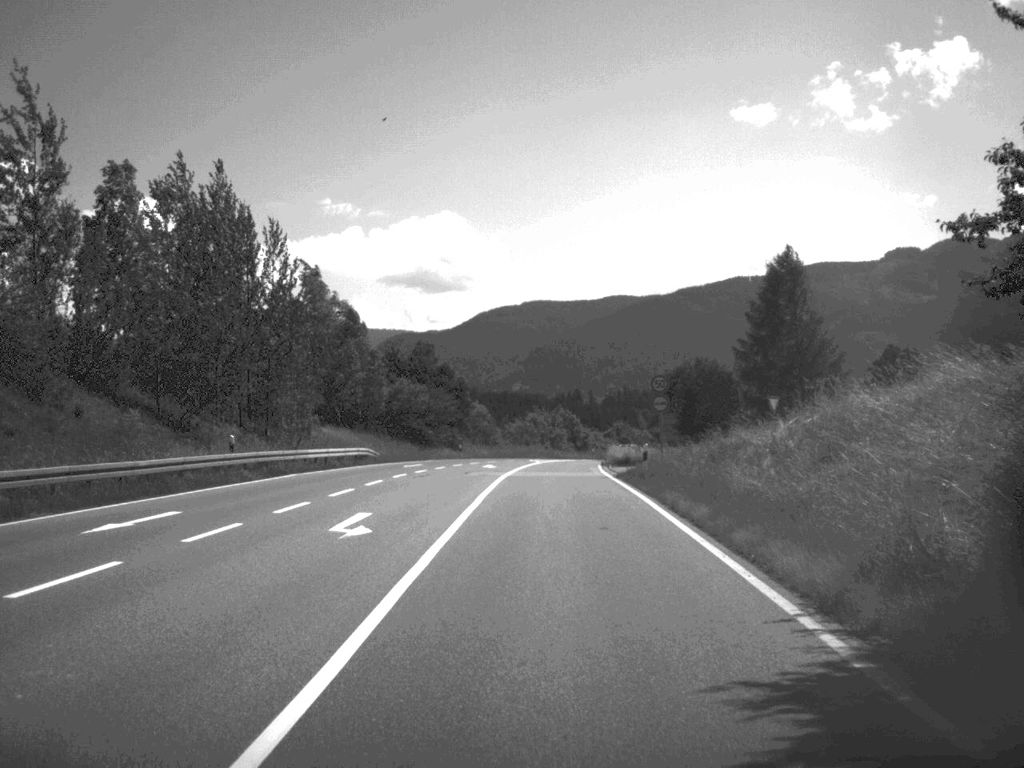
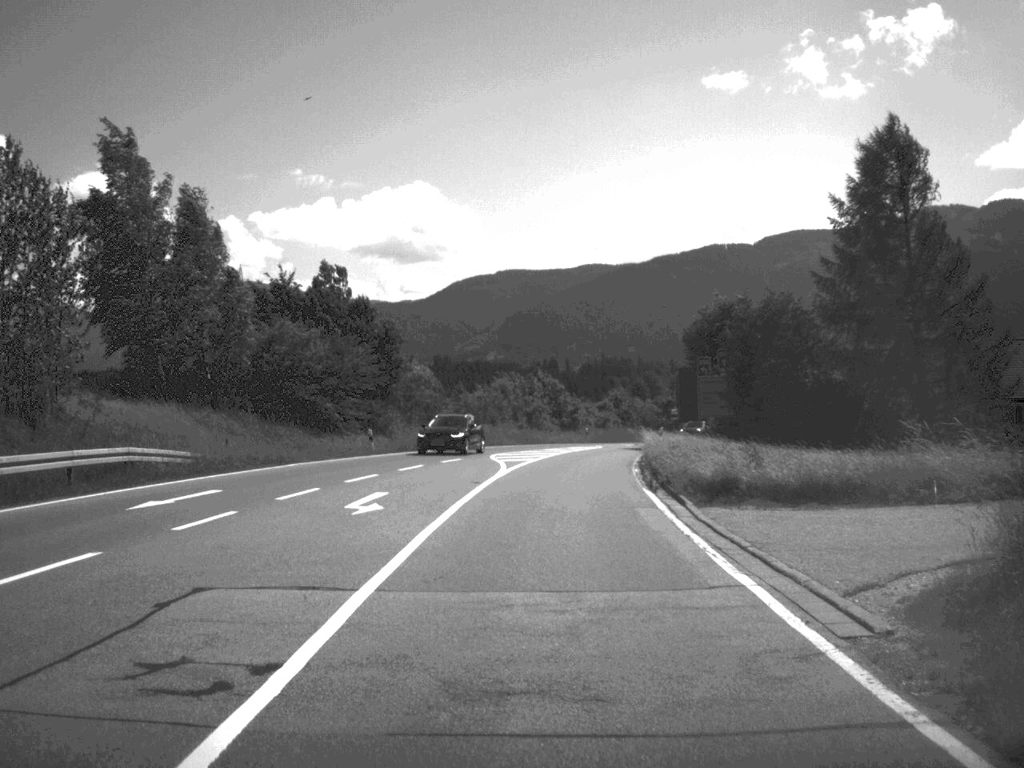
(+0.5, +34.4) m; +1°
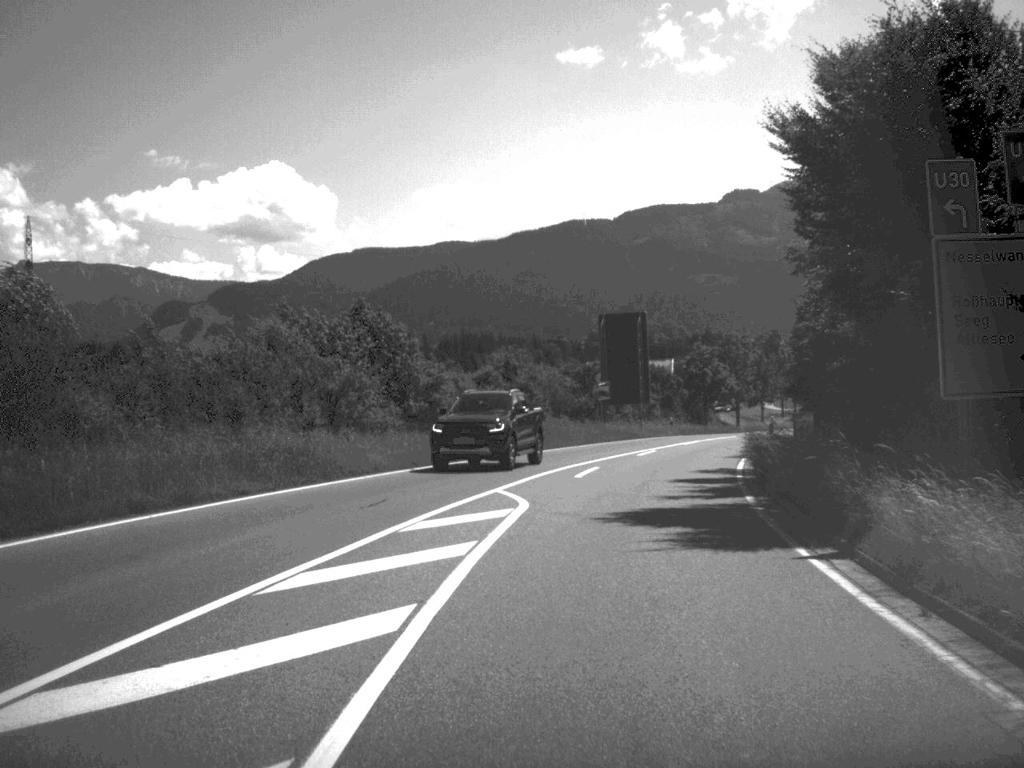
(+1.5, +45.6) m; +6°
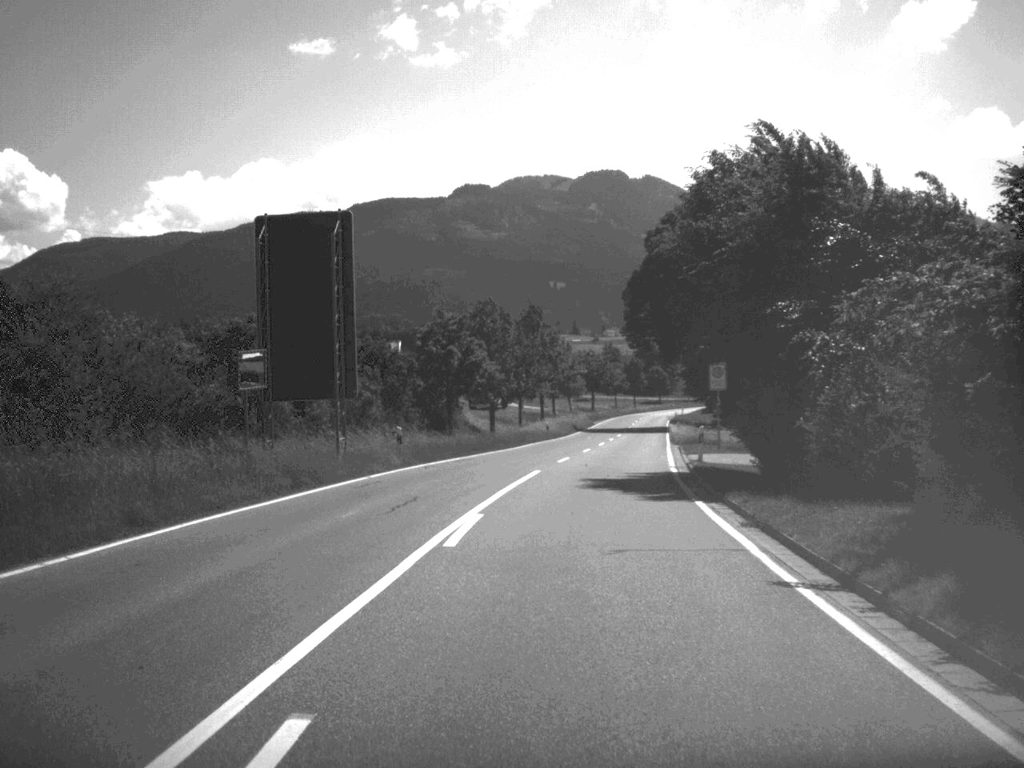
(+3.6, +35.3) m; +12°
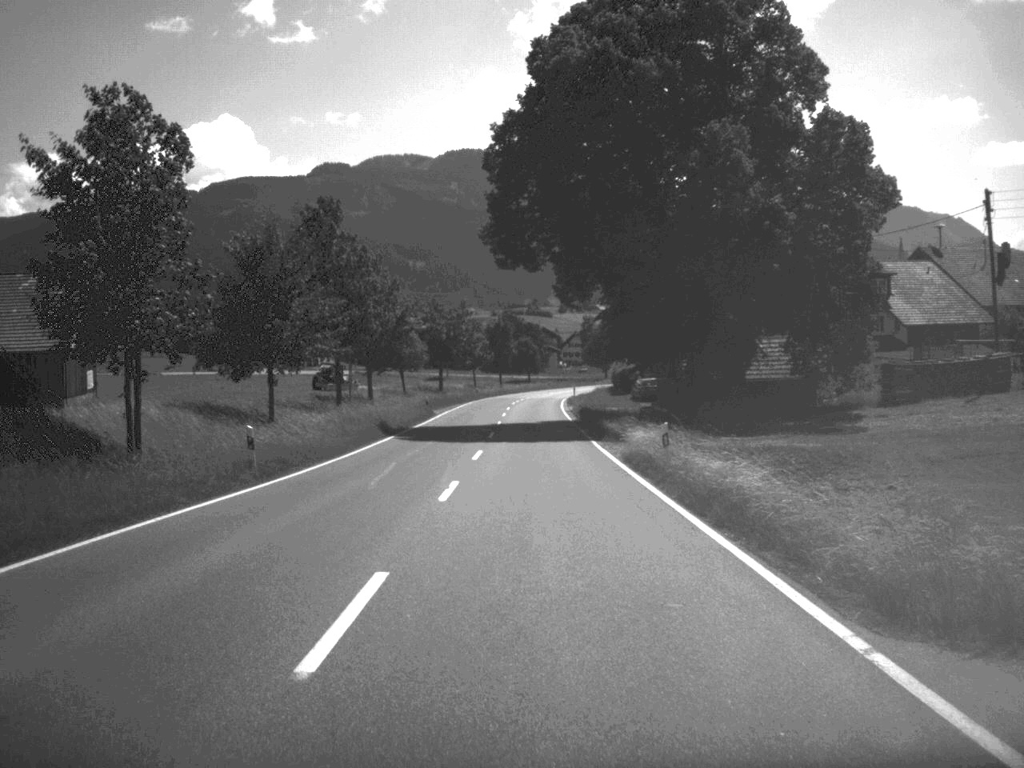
(+3.6, +53.9) m; +6°
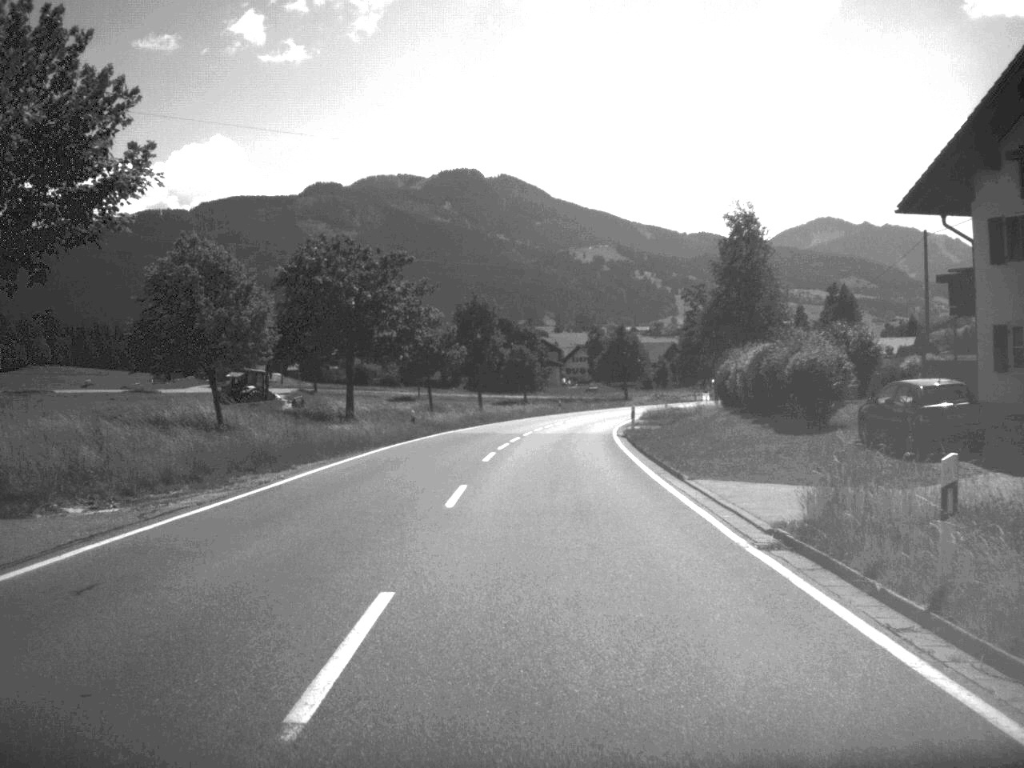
(-0.2, +59.9) m; 0°
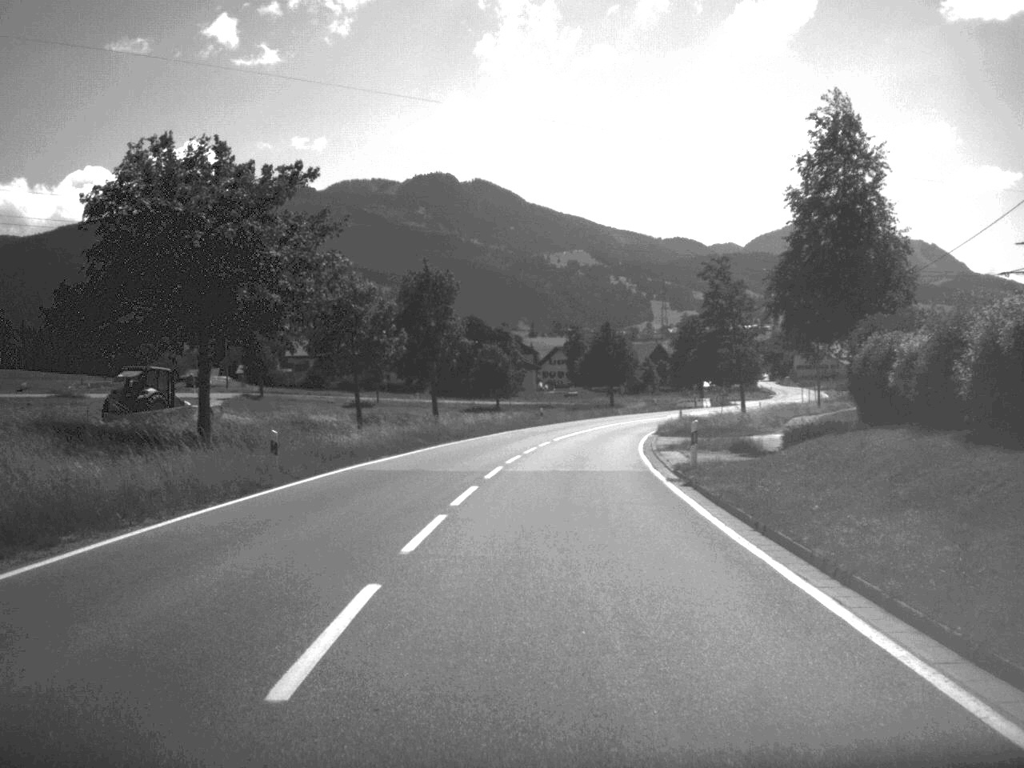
(+0.2, +22.7) m; +1°
